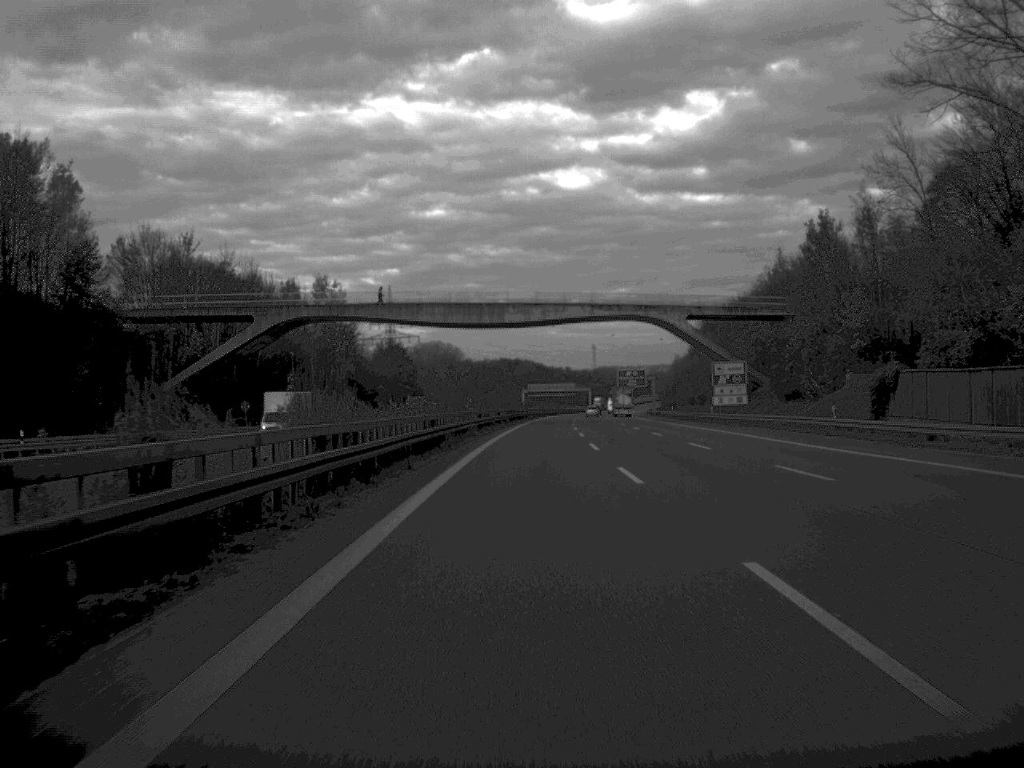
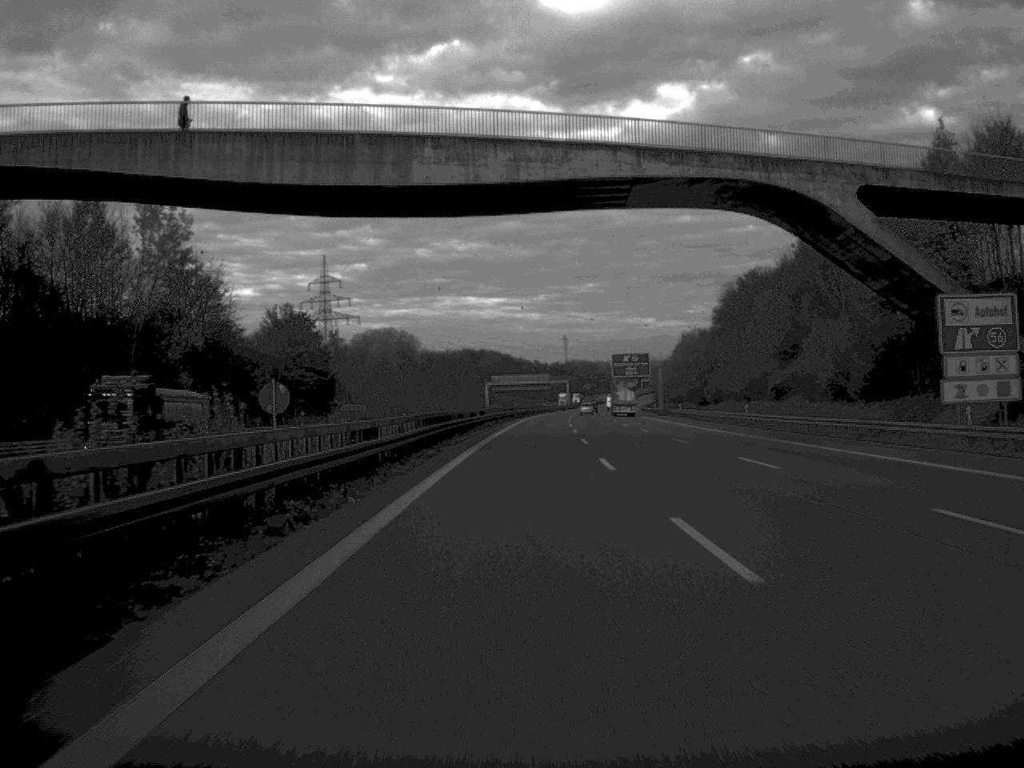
(+0.8, +66.6) m; +1°
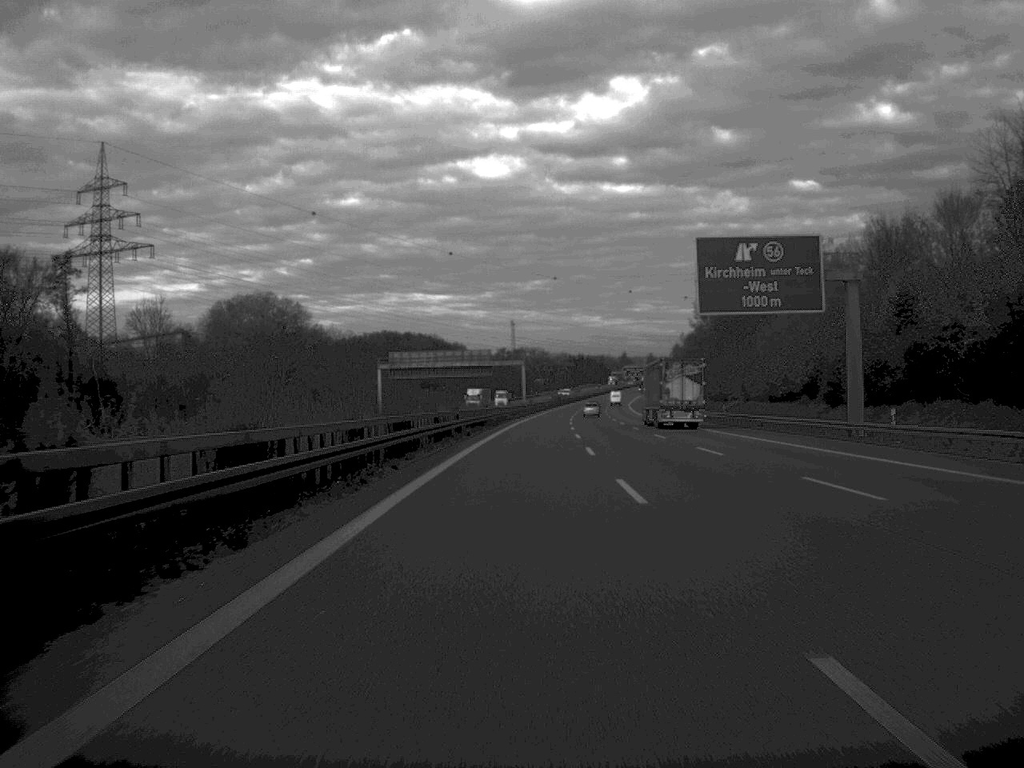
(+3.0, +134.6) m; +2°
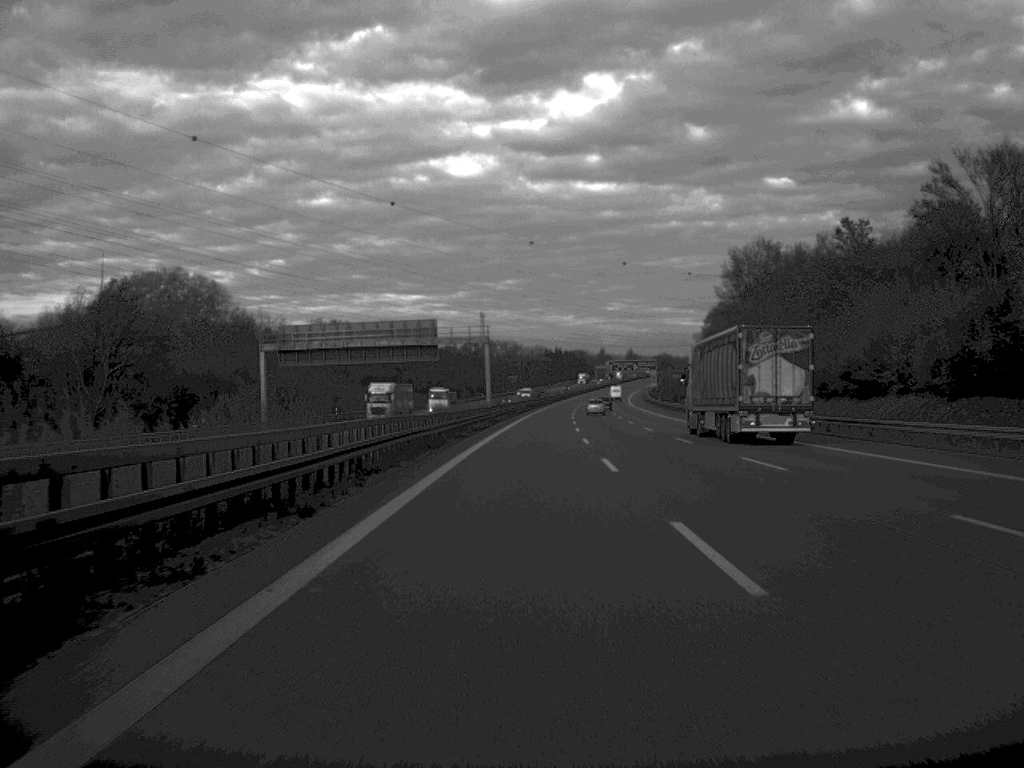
(+0.6, +63.5) m; +1°
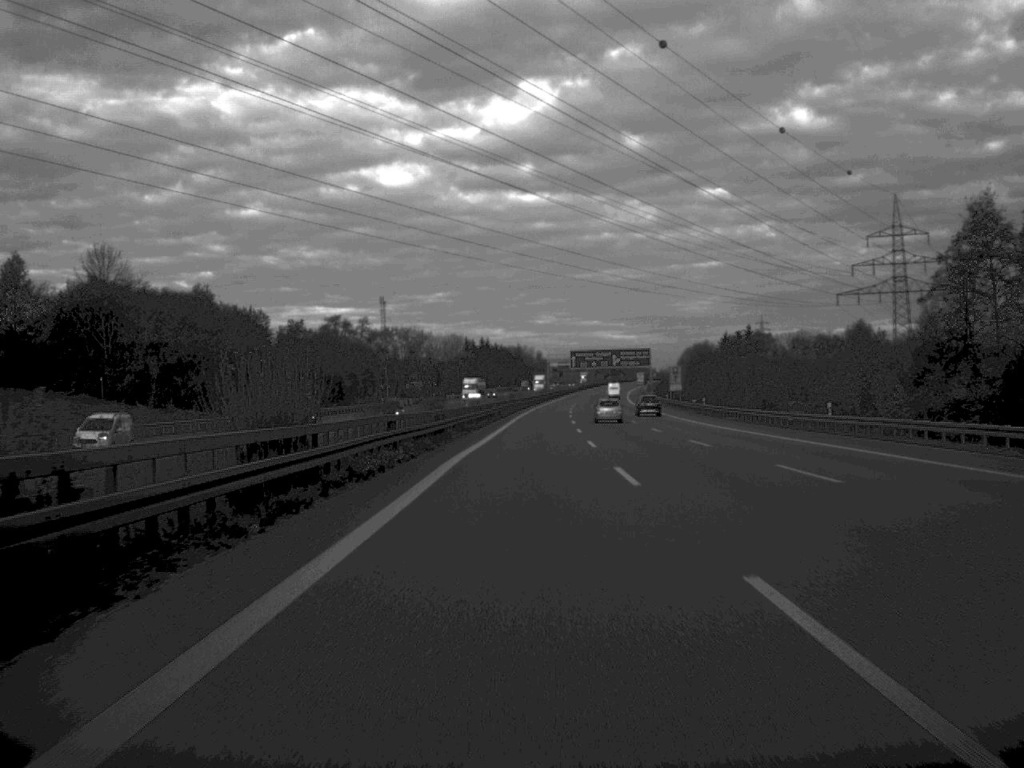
(+4.8, +166.1) m; +3°
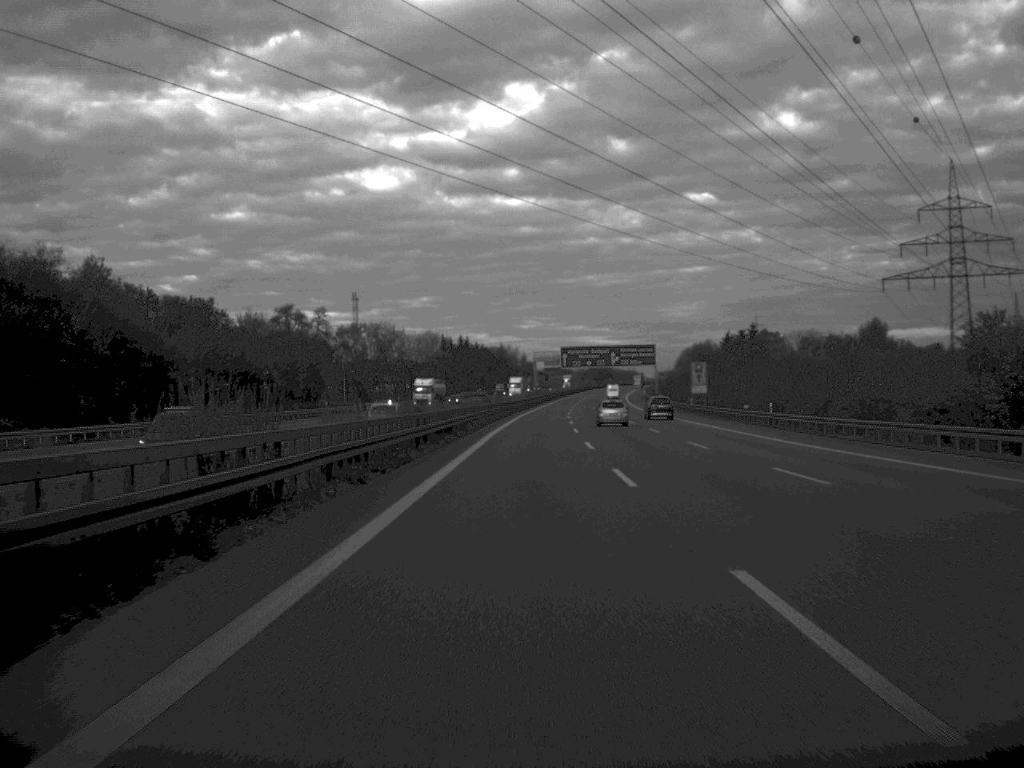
(+0.2, +34.7) m; +1°
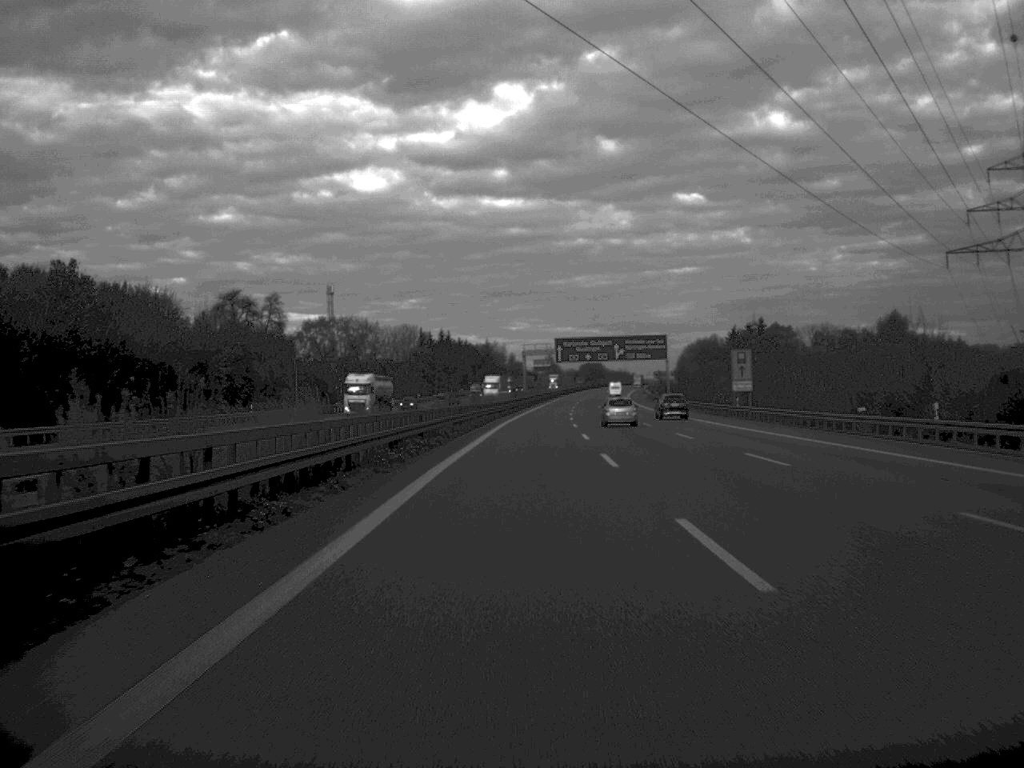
(+0.1, +31.7) m; 0°
